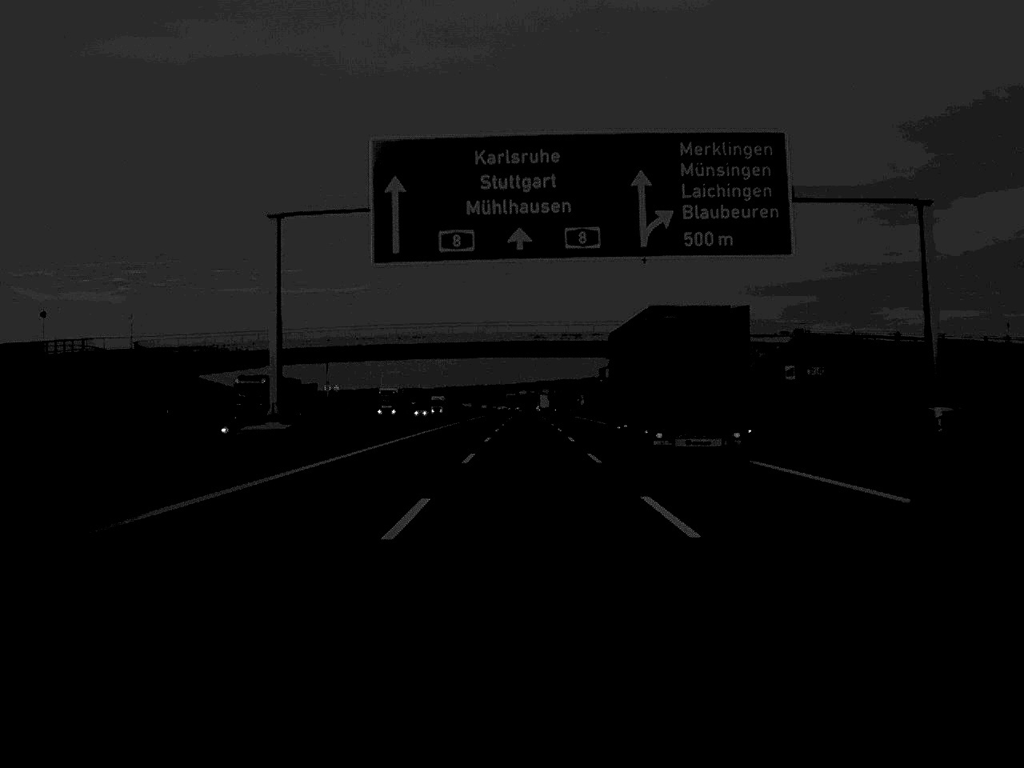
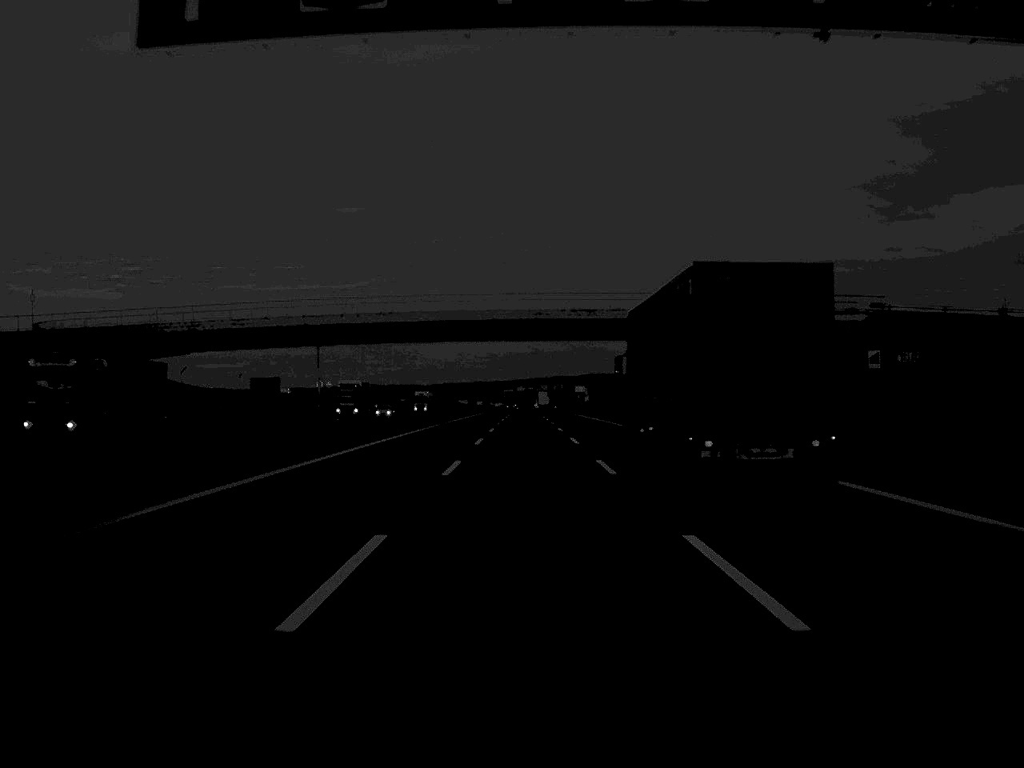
(0.0, +24.2) m; 0°
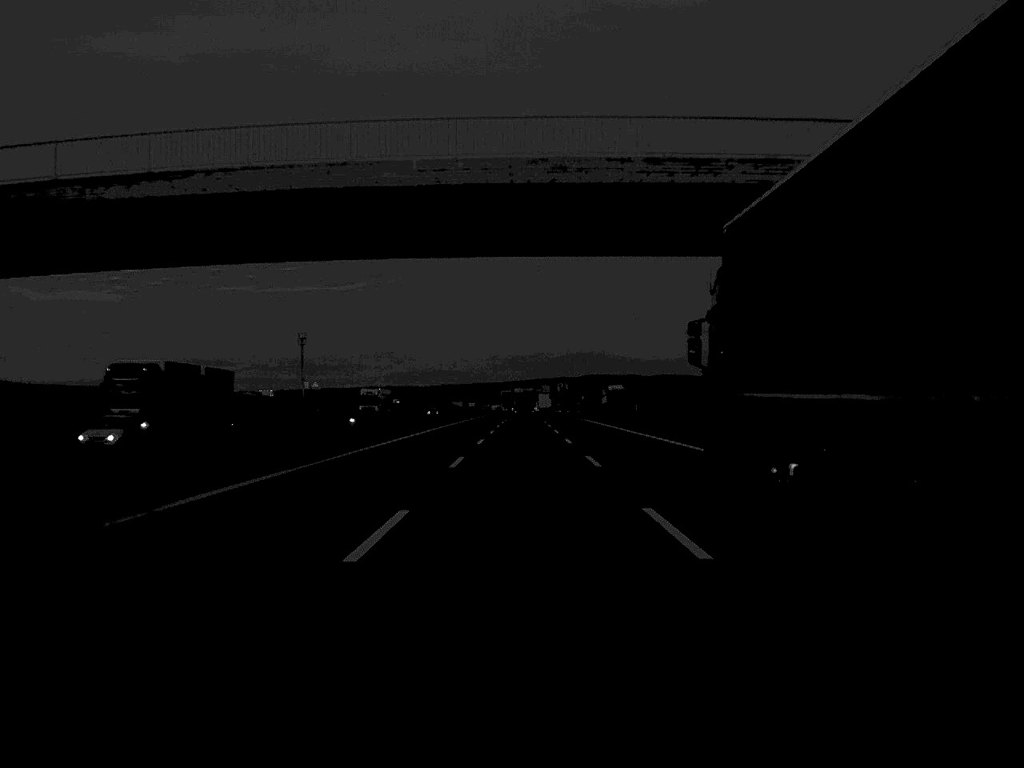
(0.0, +49.5) m; 0°
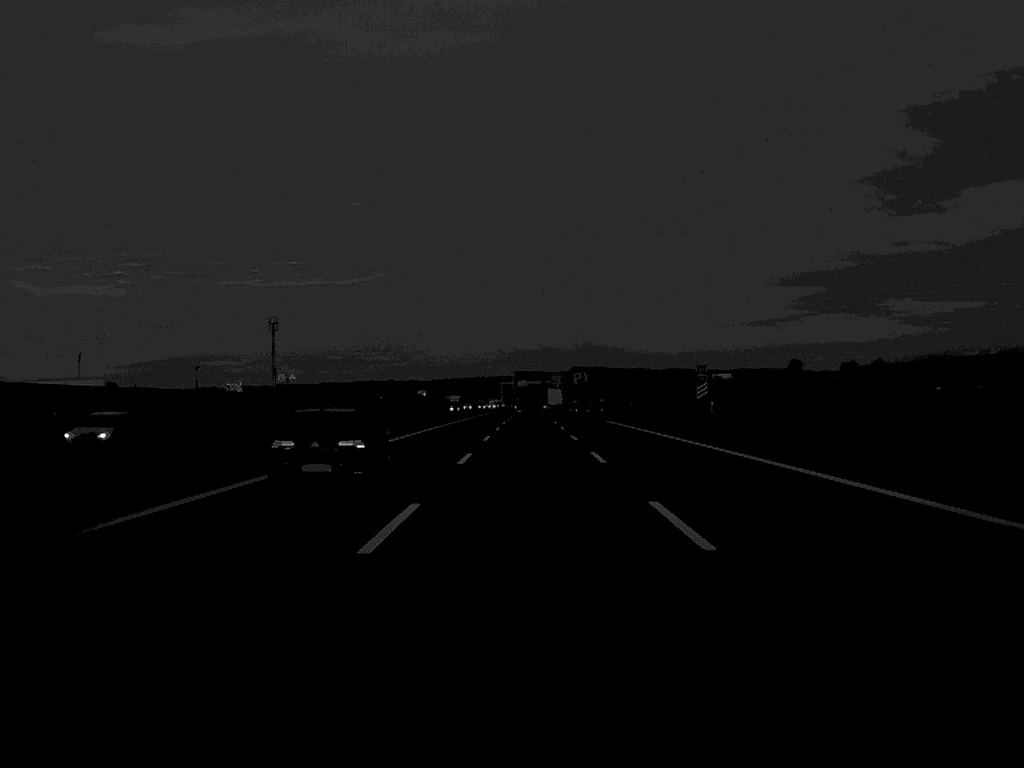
(-0.3, +88.5) m; 0°
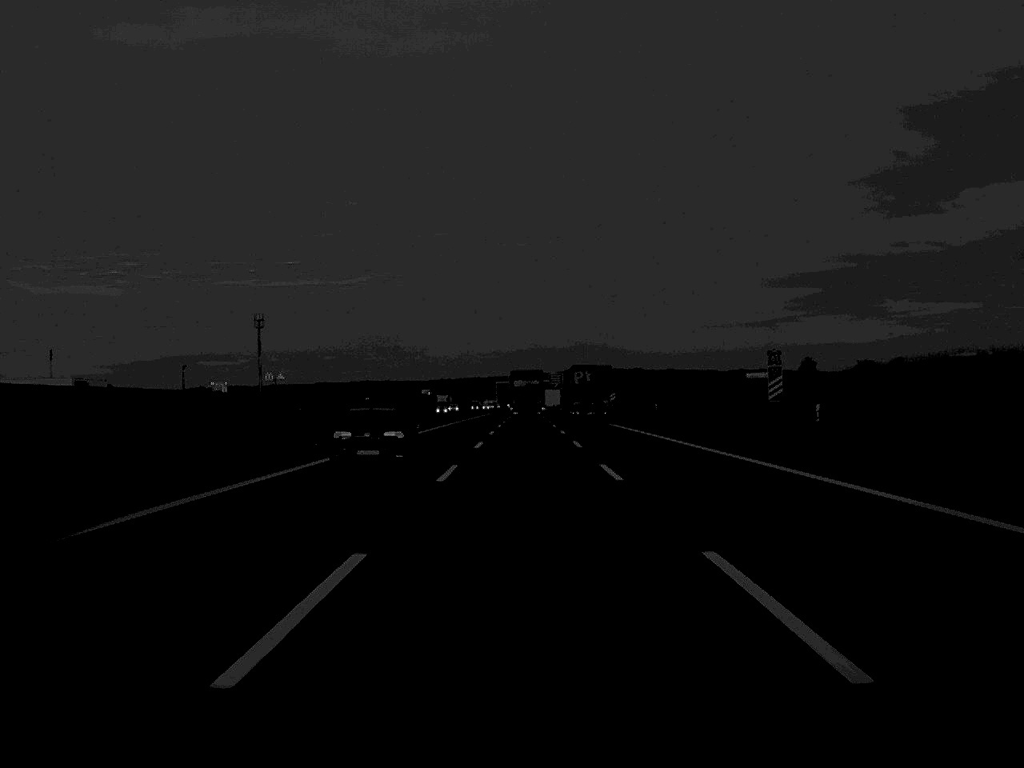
(0.0, +23.9) m; 0°
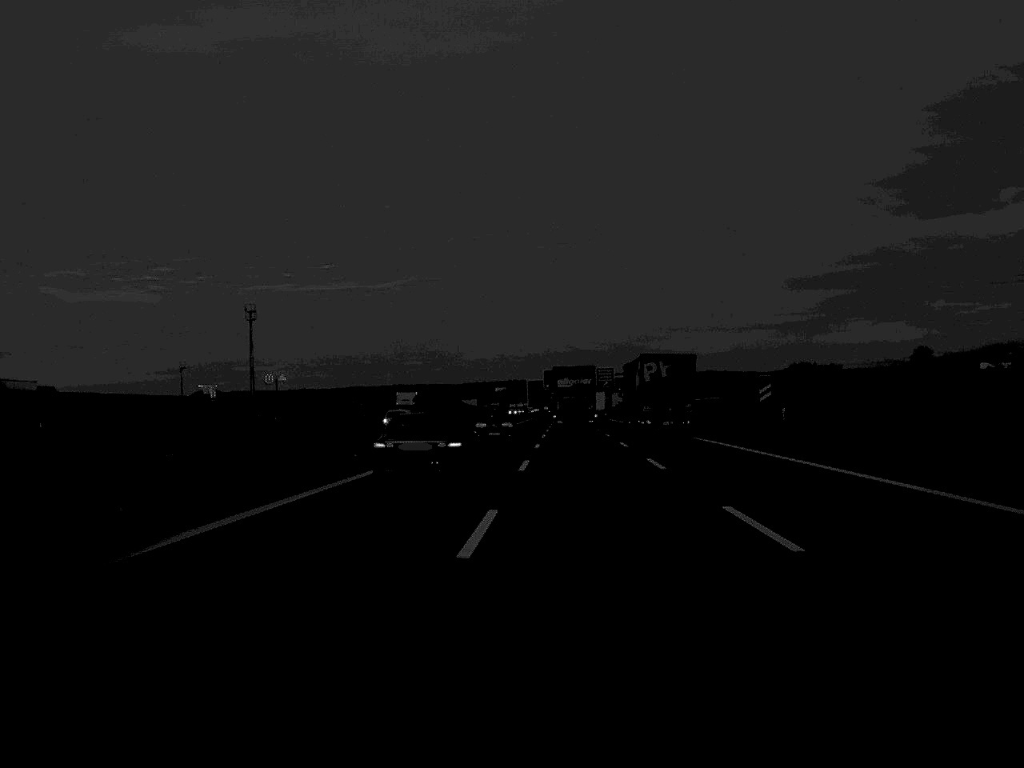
(-0.8, +82.9) m; -2°
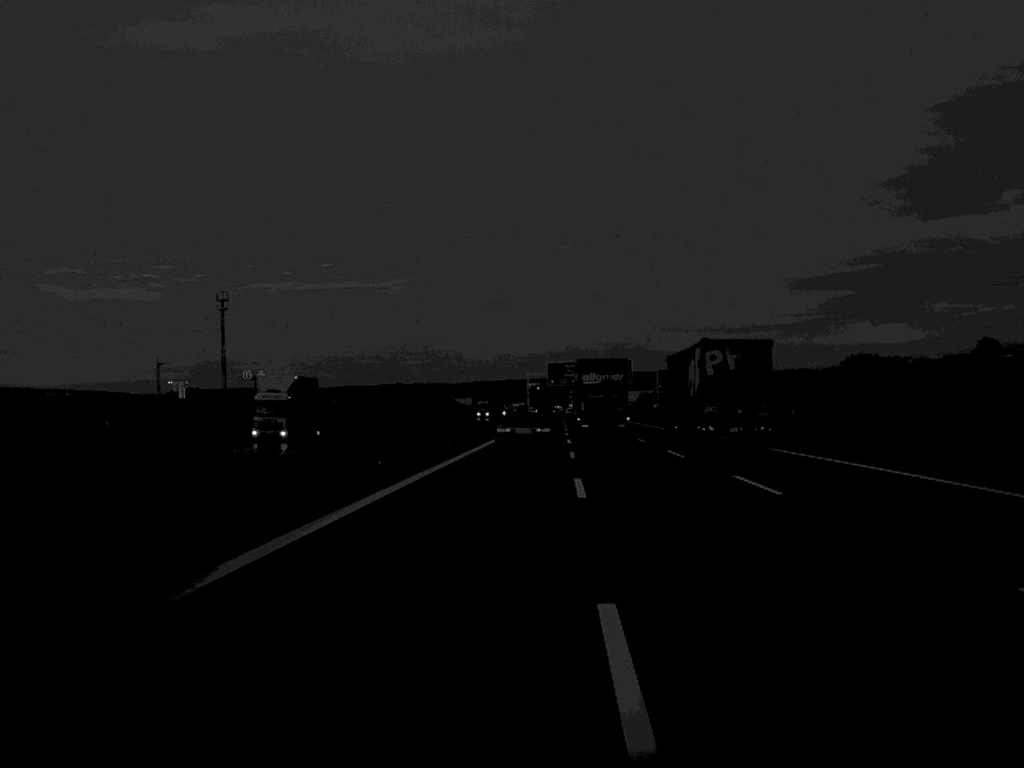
(-0.1, +44.6) m; 0°
